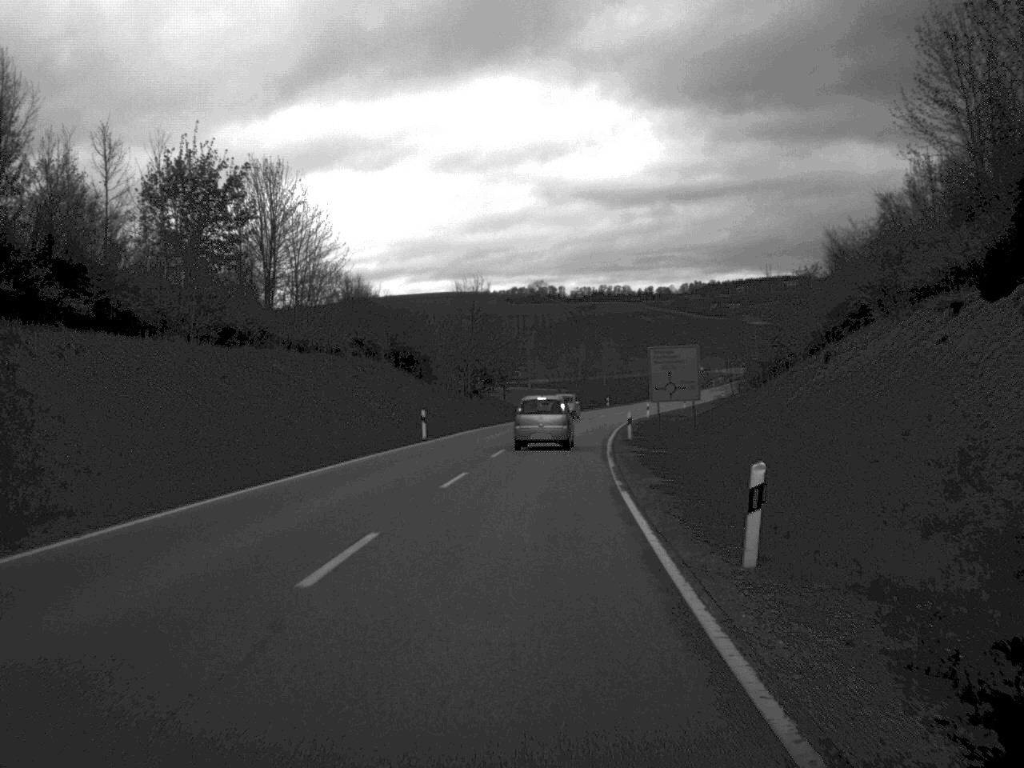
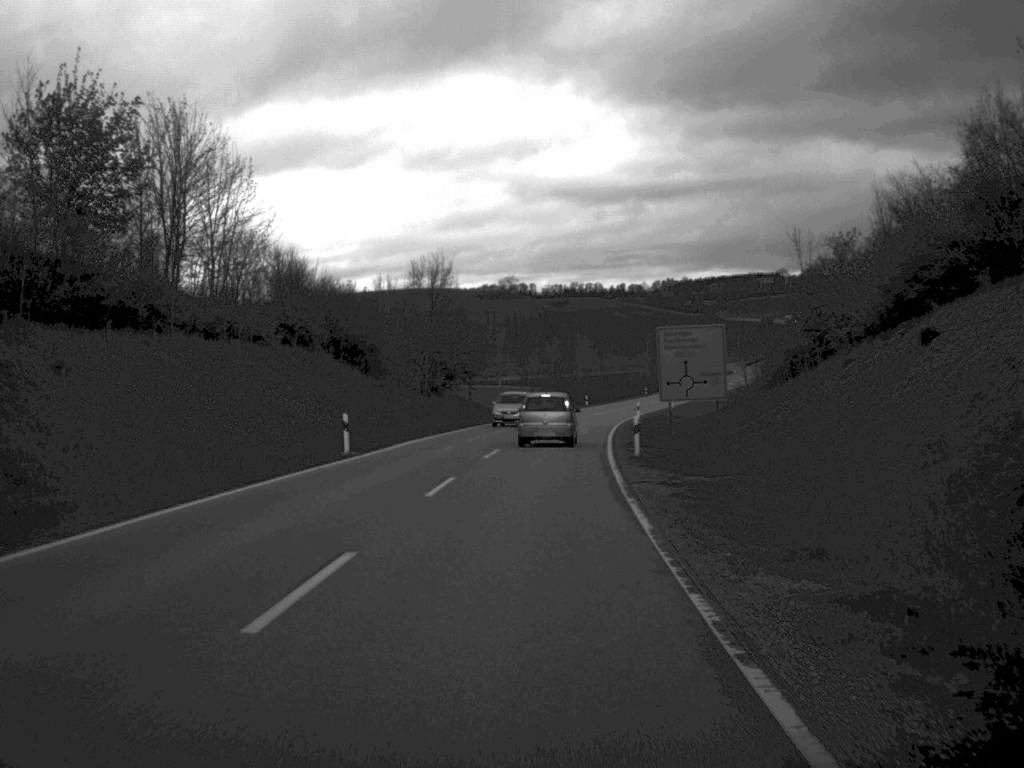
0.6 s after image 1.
(+0.1, +13.8) m; +1°
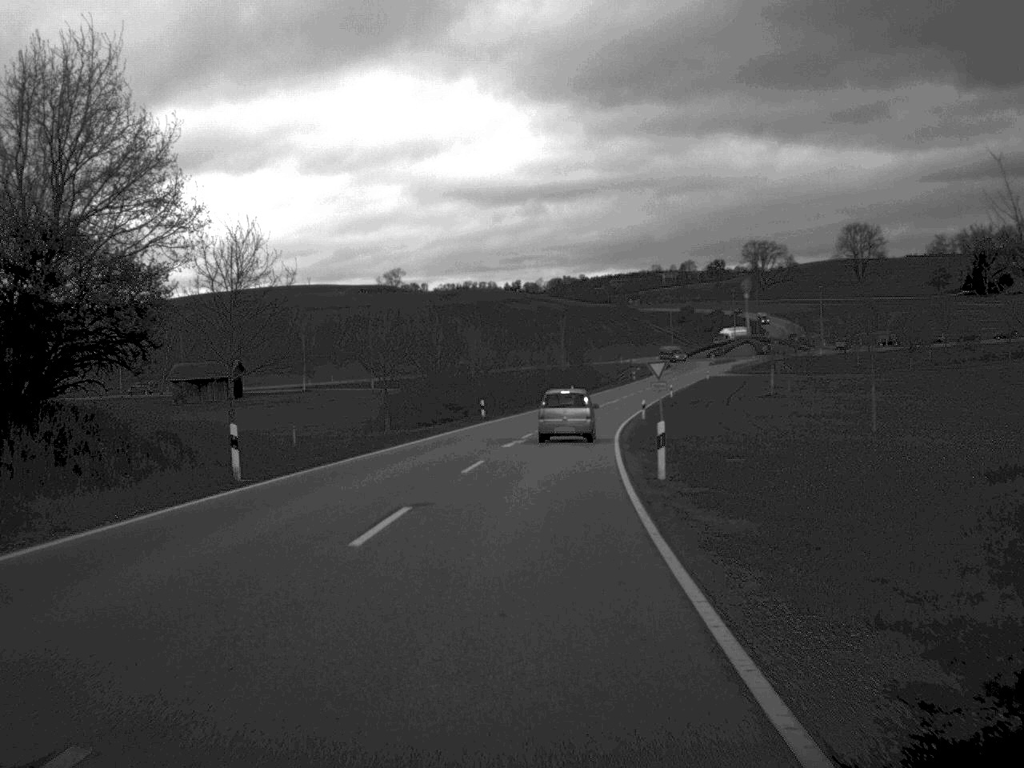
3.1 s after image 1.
(+2.3, +53.1) m; +5°
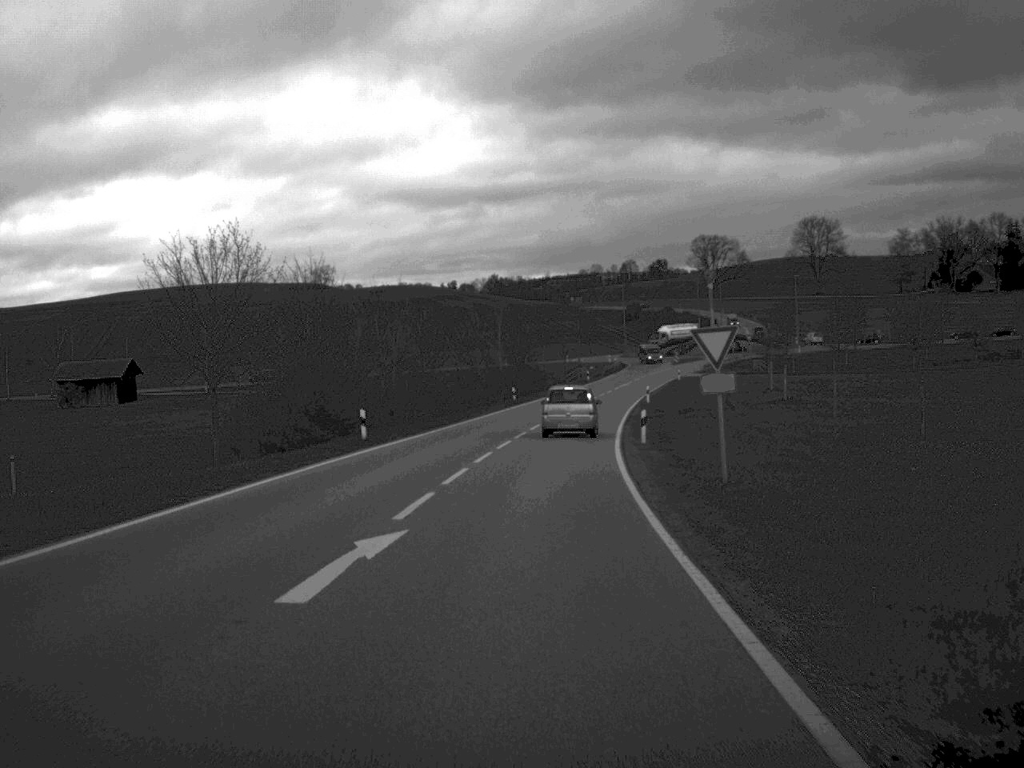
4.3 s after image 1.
(+0.6, +26.3) m; +3°
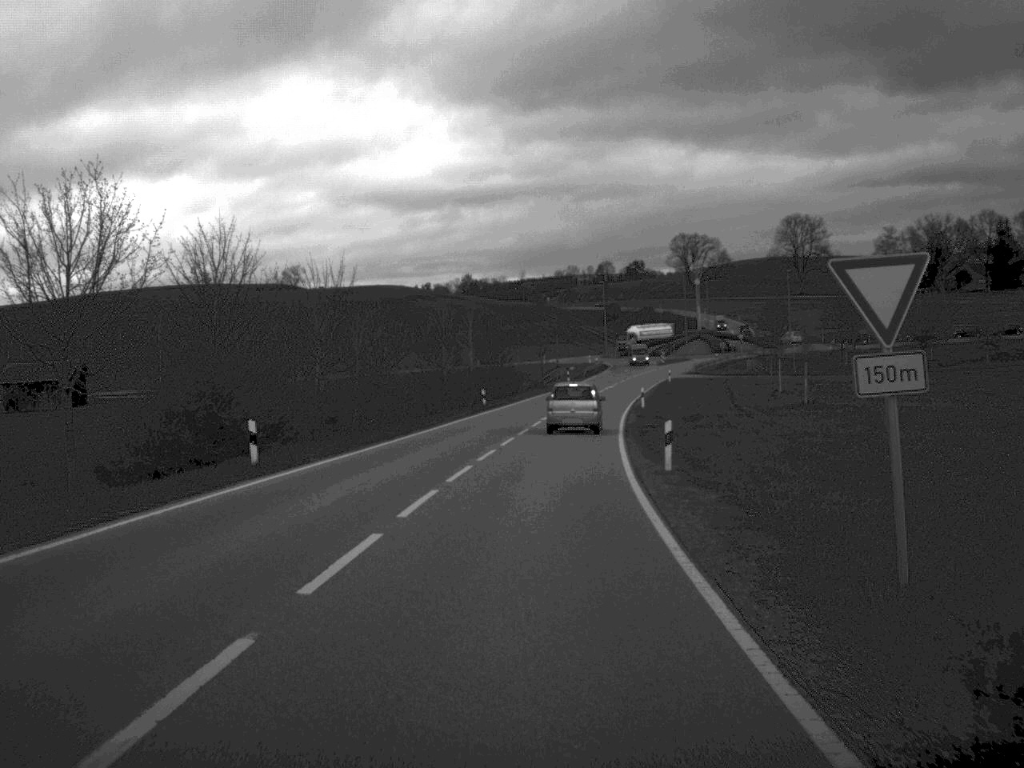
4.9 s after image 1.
(+0.1, +11.5) m; +1°
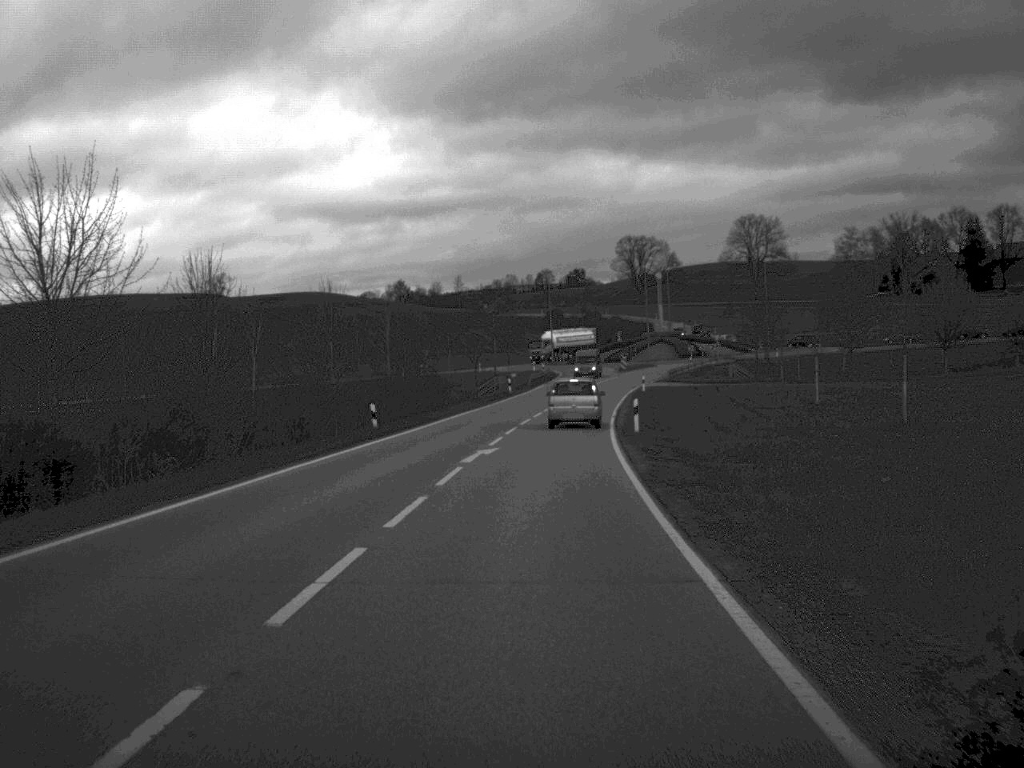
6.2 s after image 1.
(+0.5, +24.6) m; +3°
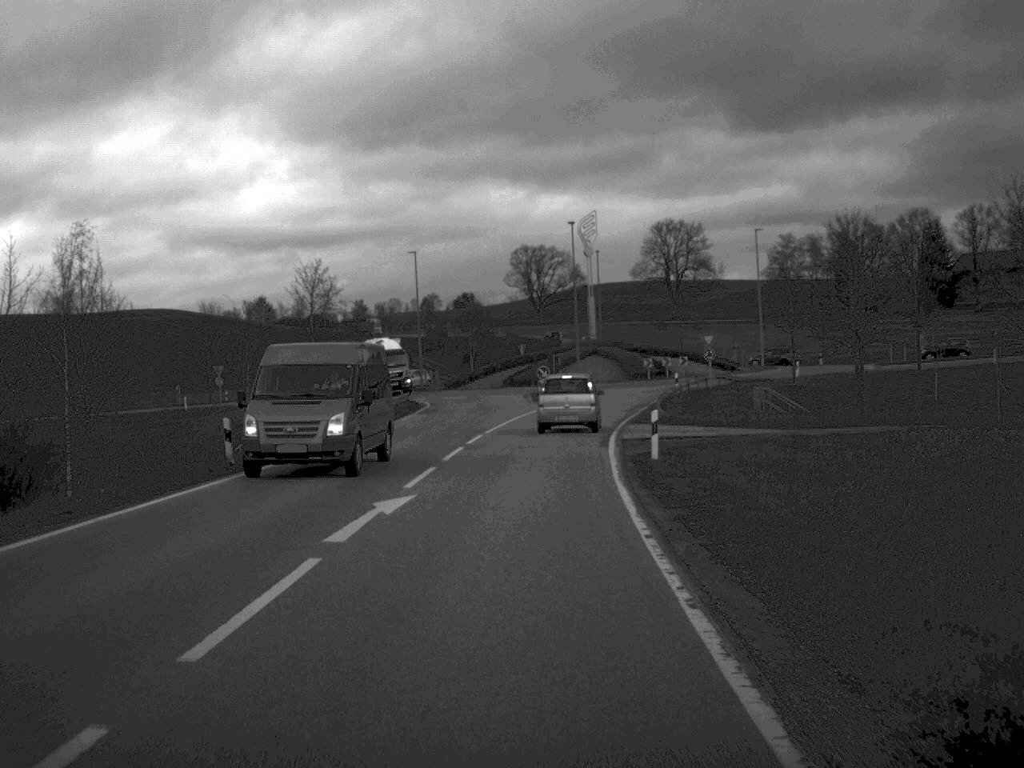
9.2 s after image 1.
(+2.3, +53.0) m; +5°
